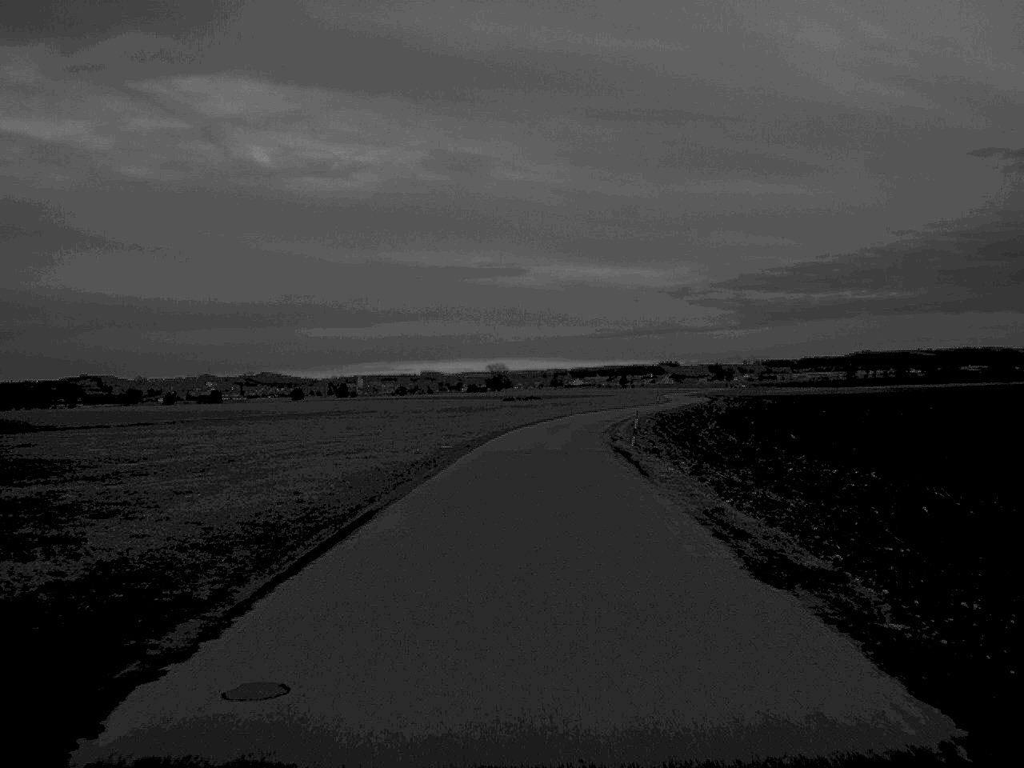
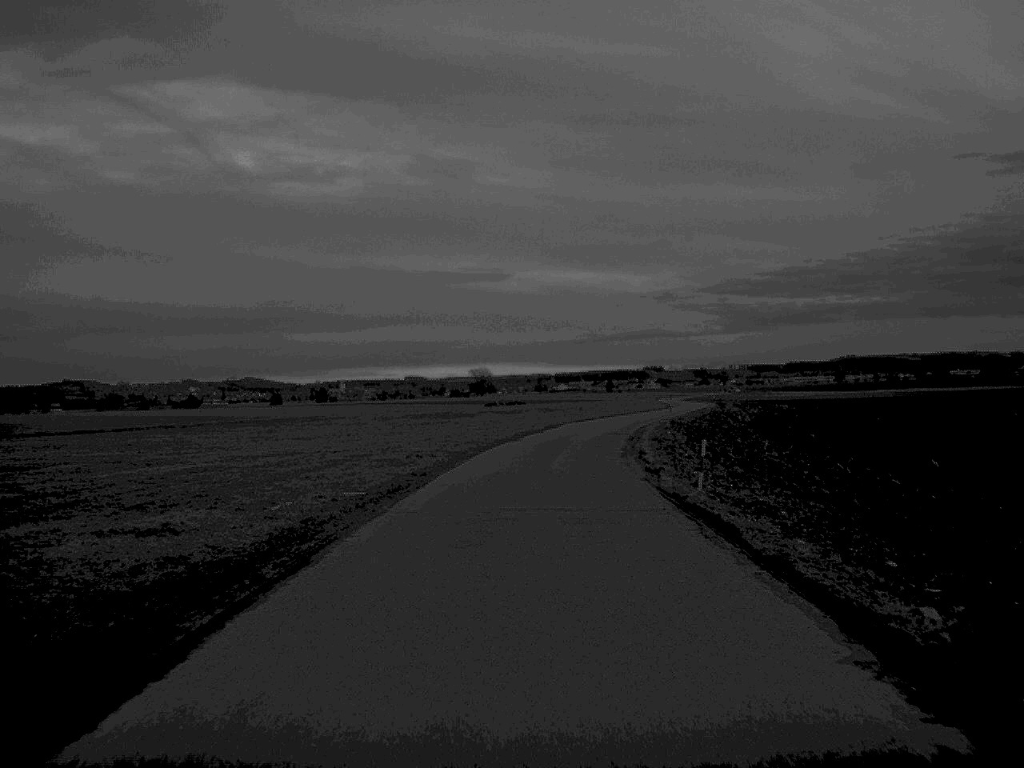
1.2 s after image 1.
(+0.1, +19.6) m; +1°
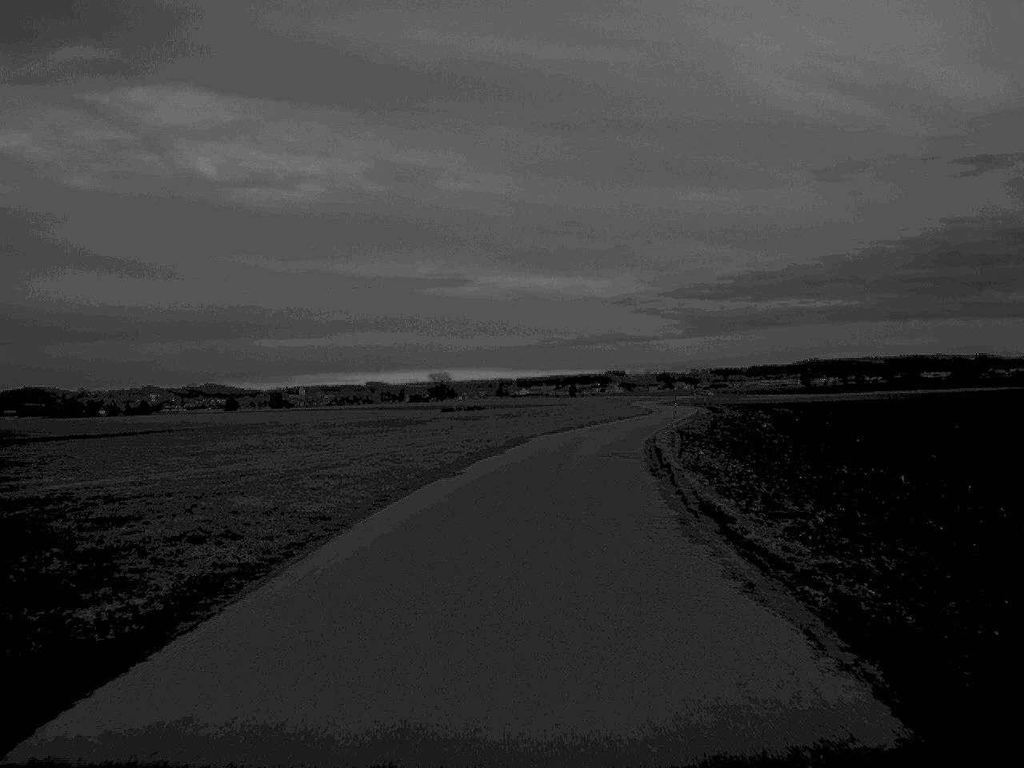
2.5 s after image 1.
(+0.3, +21.2) m; +2°
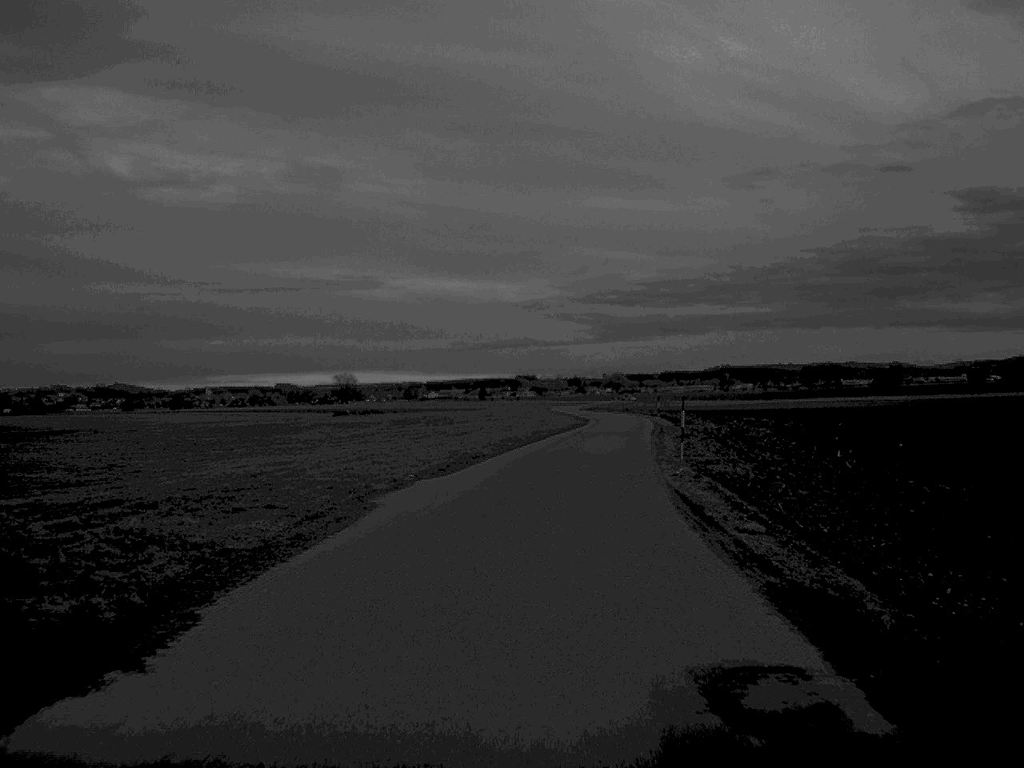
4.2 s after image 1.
(+1.0, +29.9) m; +4°
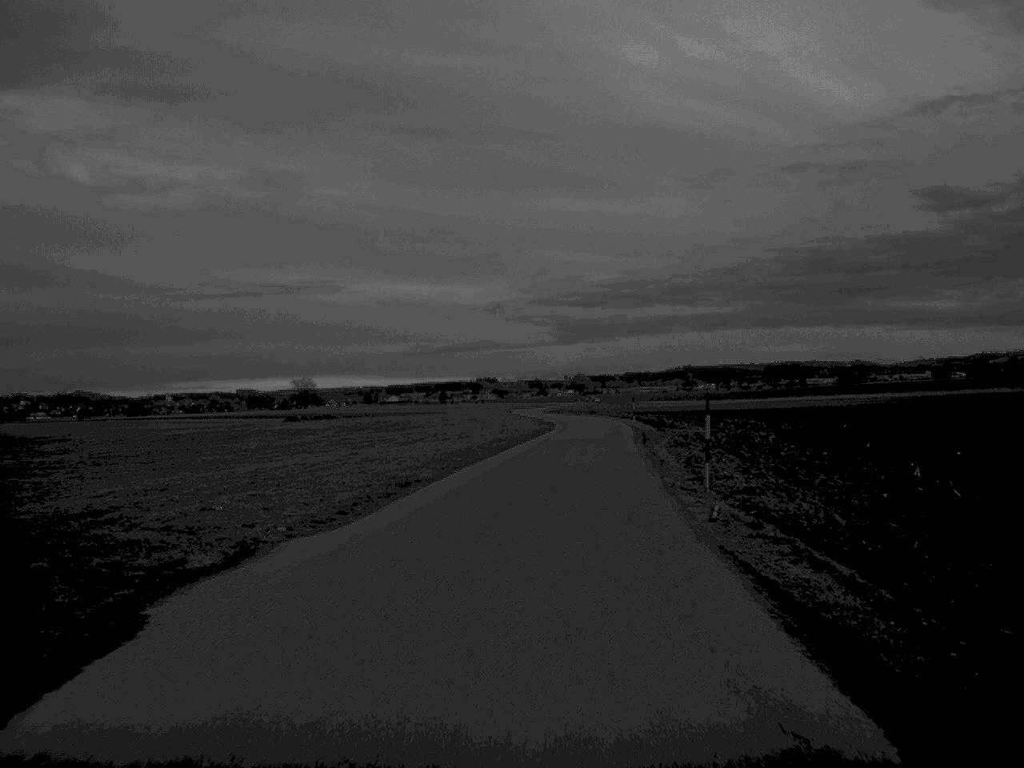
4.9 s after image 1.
(+0.2, +10.3) m; +2°
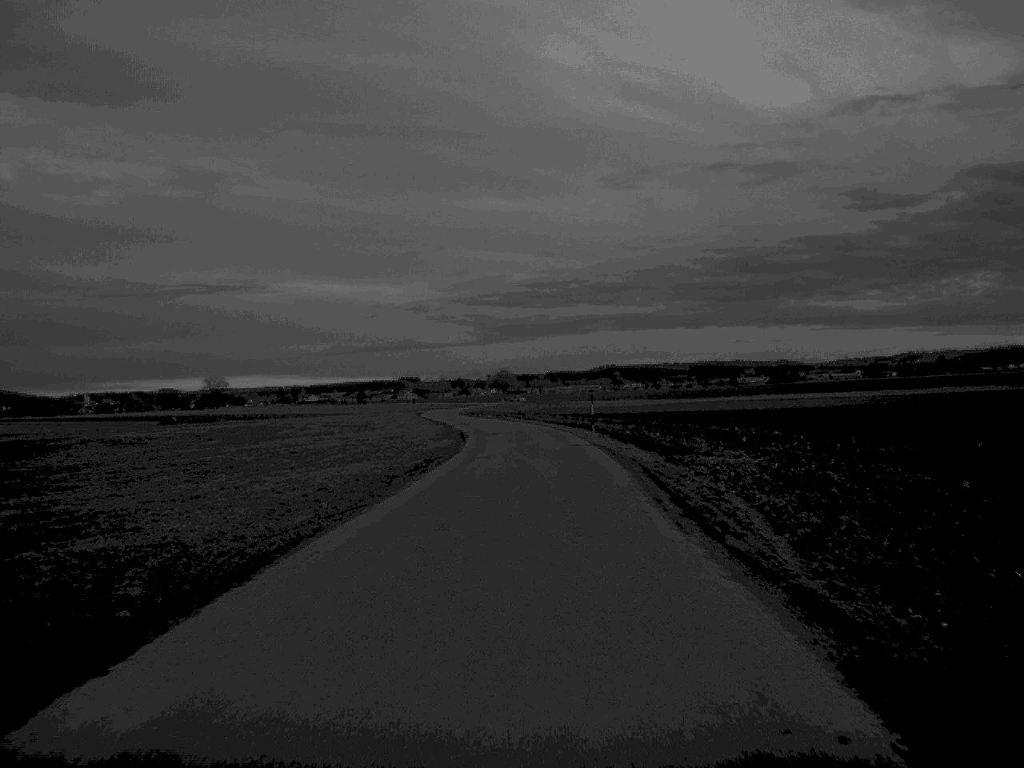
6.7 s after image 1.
(+1.1, +30.8) m; +3°
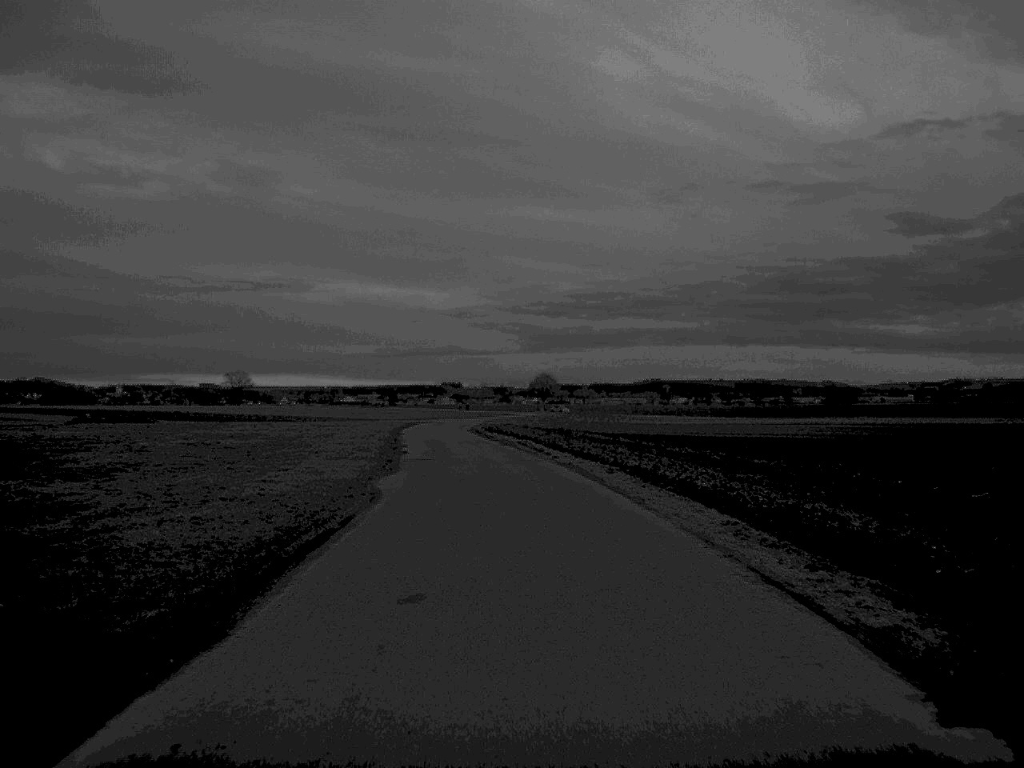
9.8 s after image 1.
(-0.1, +48.6) m; -2°
